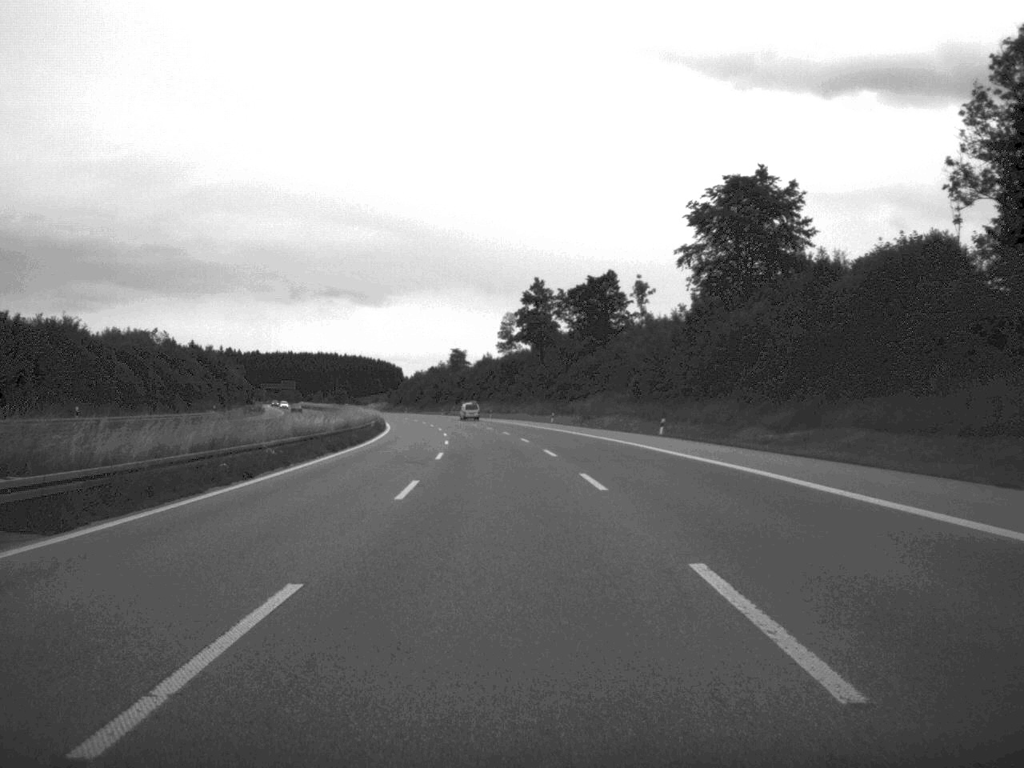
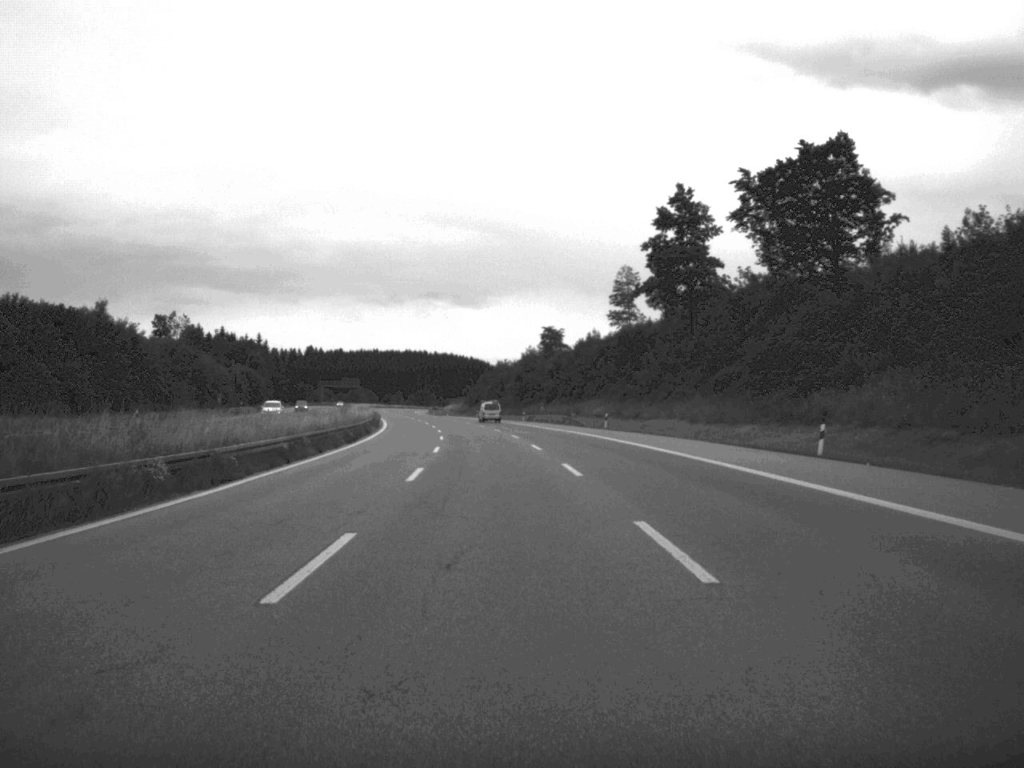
(-3.2, +81.4) m; -5°
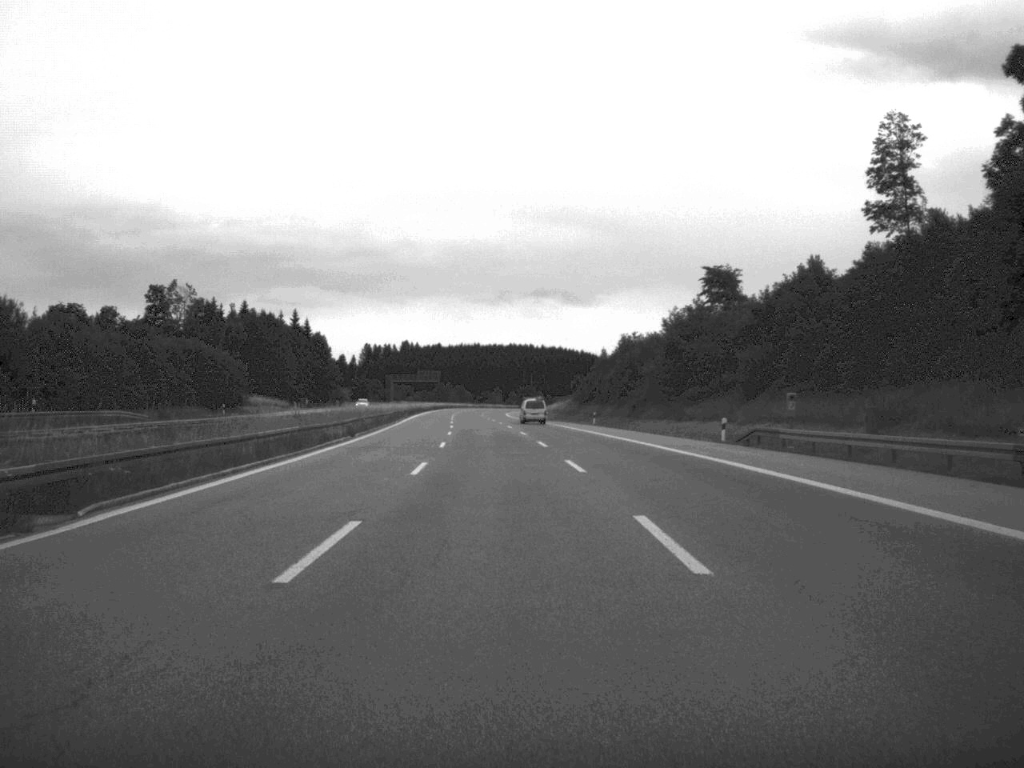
(-3.8, +85.5) m; -5°
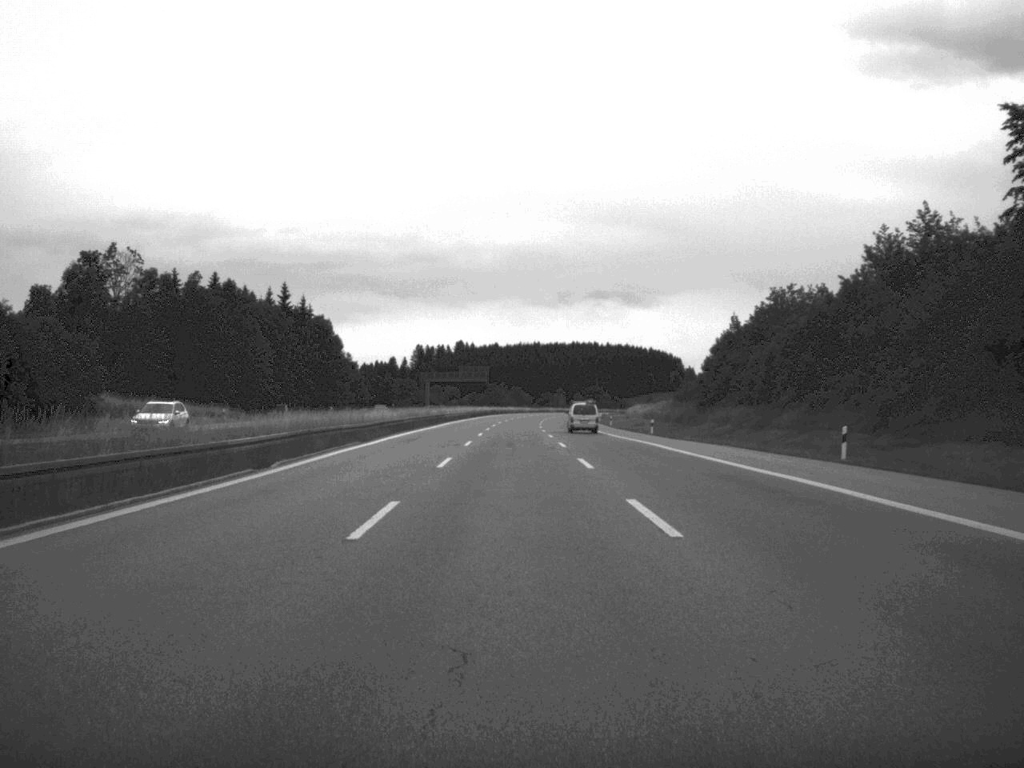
(-1.9, +65.6) m; -3°
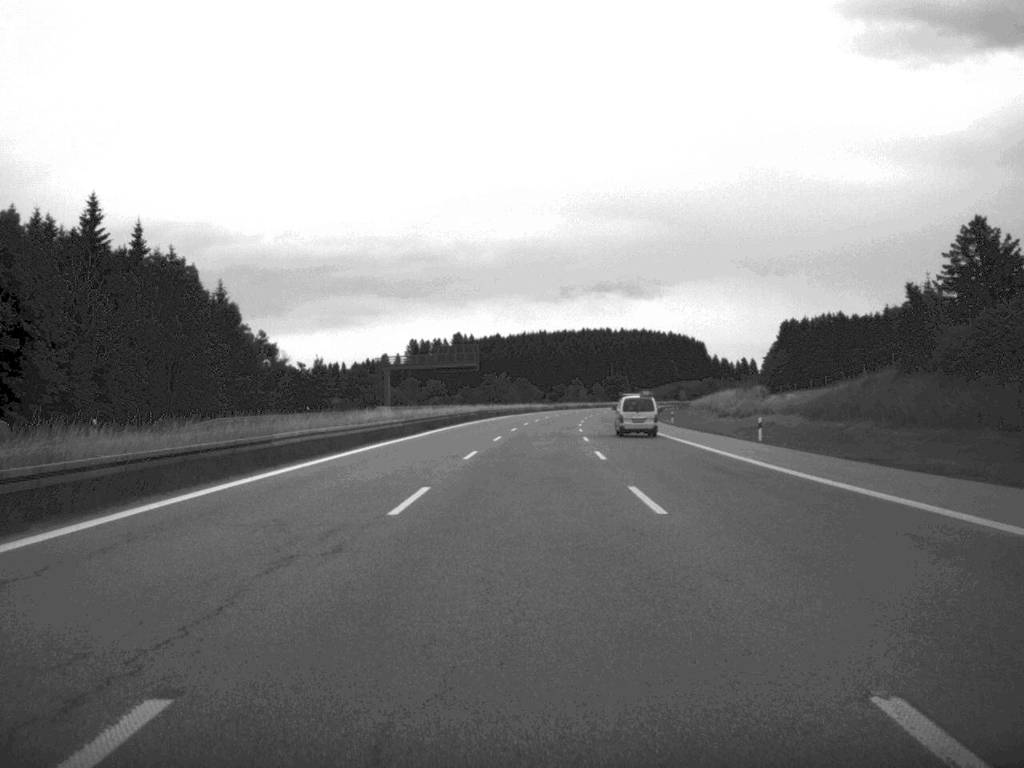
(-0.6, +82.8) m; 0°
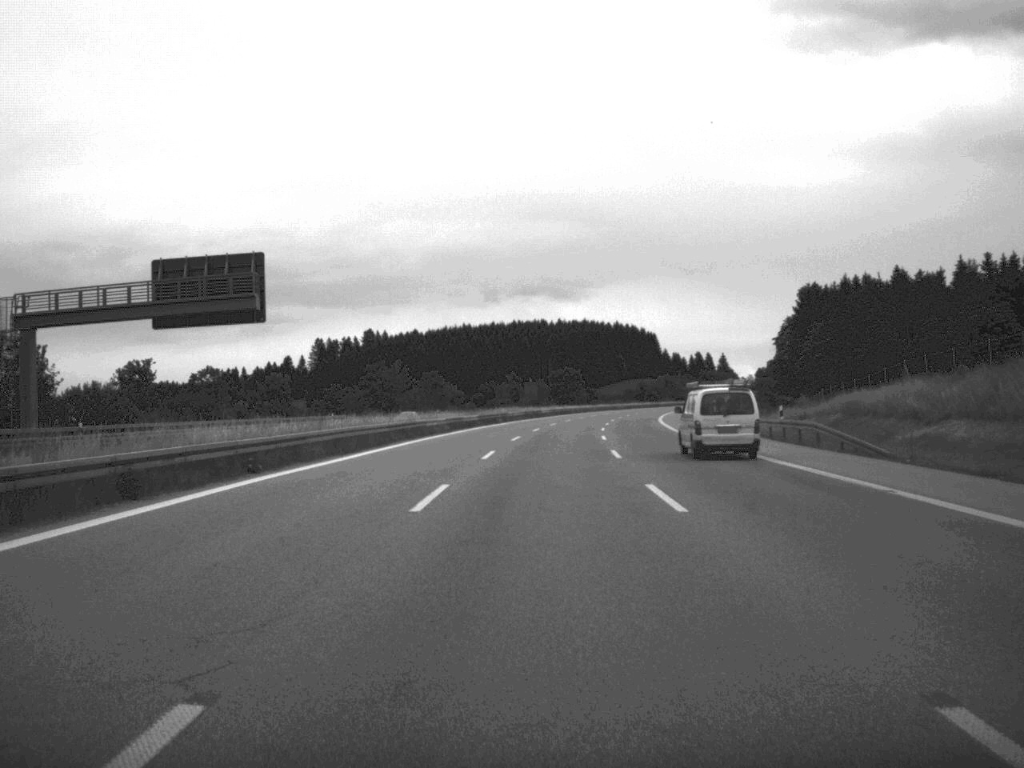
(+2.4, +103.5) m; +3°
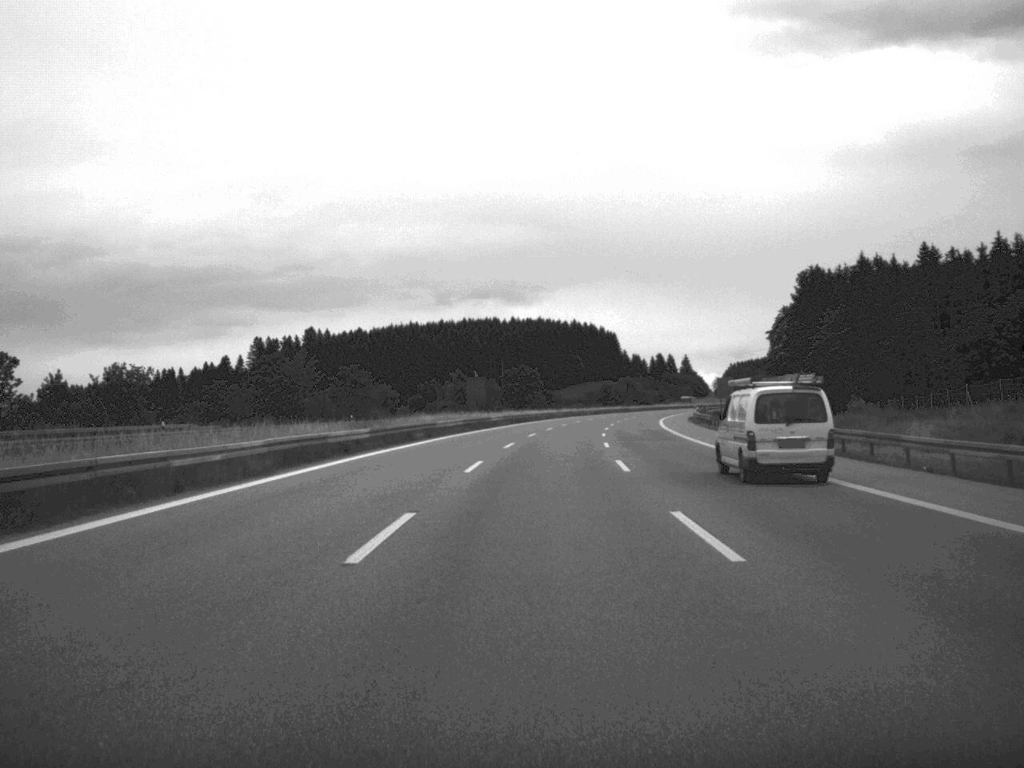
(+0.7, +40.0) m; +2°
